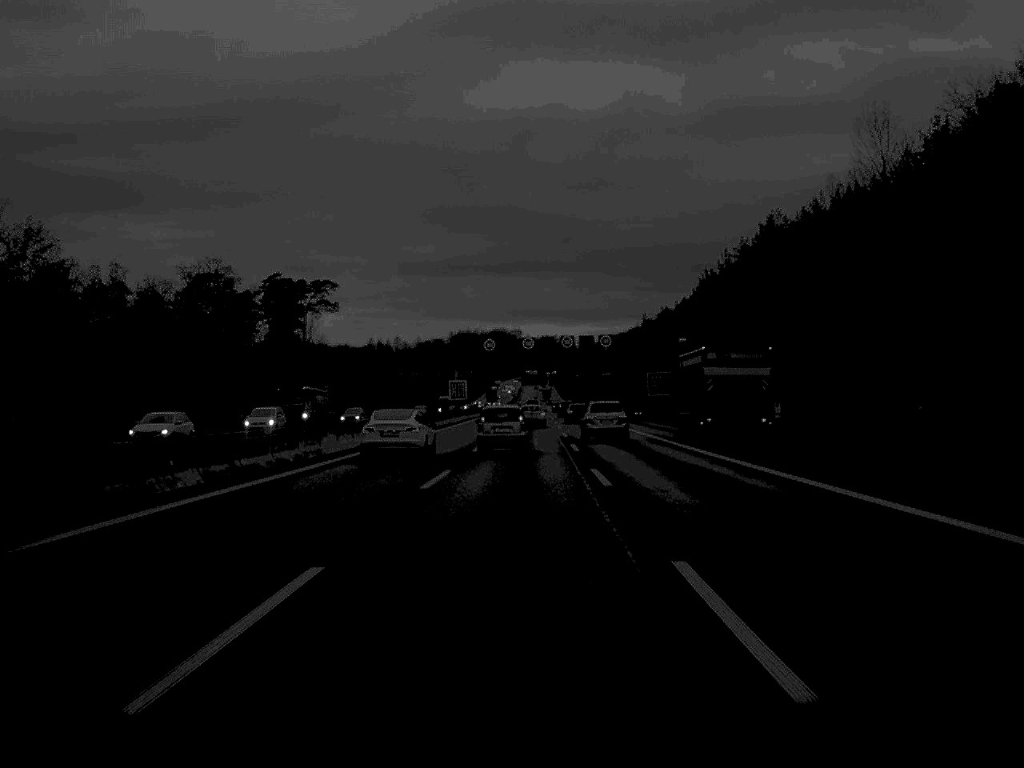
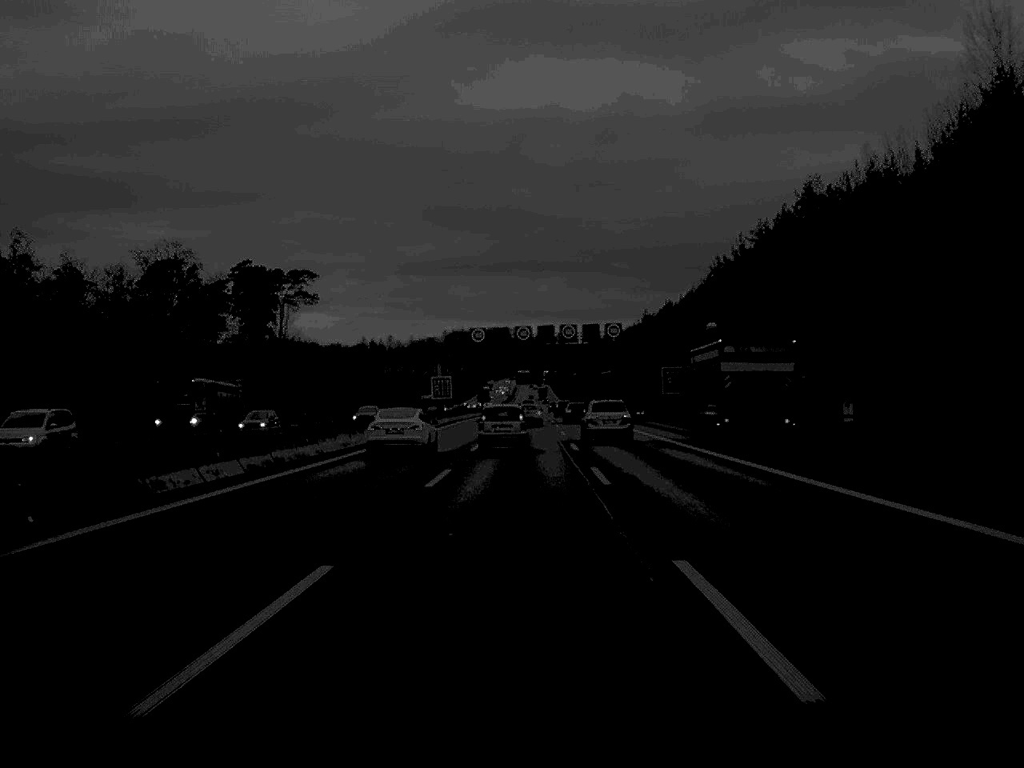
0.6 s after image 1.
(0.0, +17.7) m; 0°
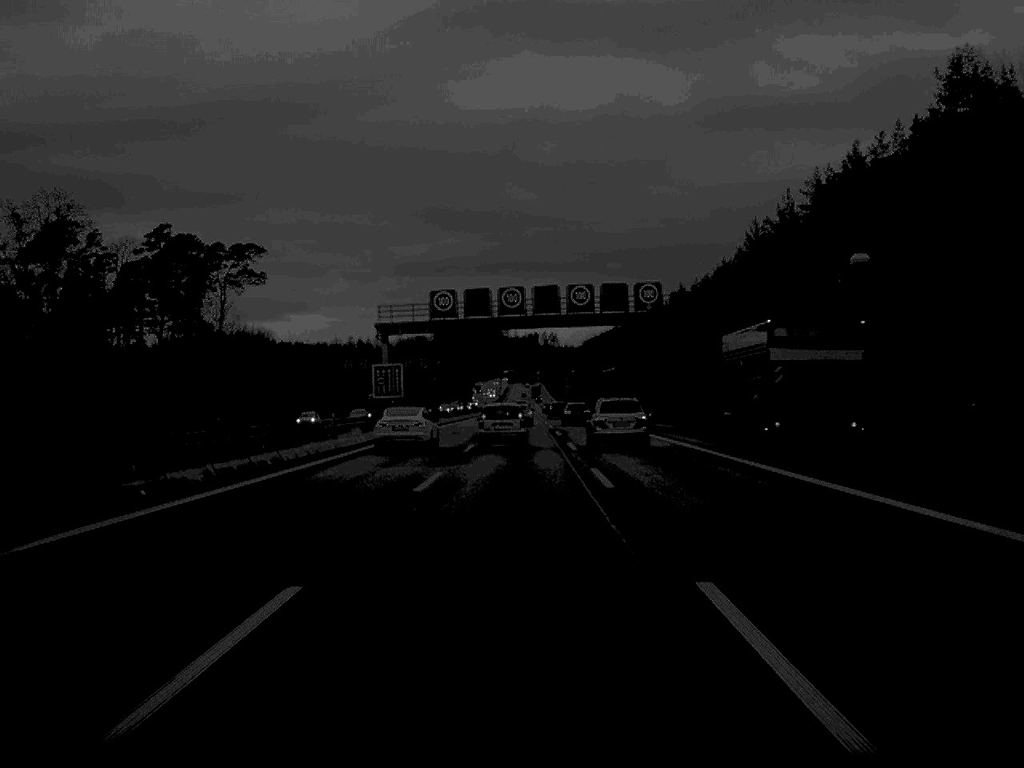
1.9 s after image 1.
(+0.1, +37.0) m; 0°
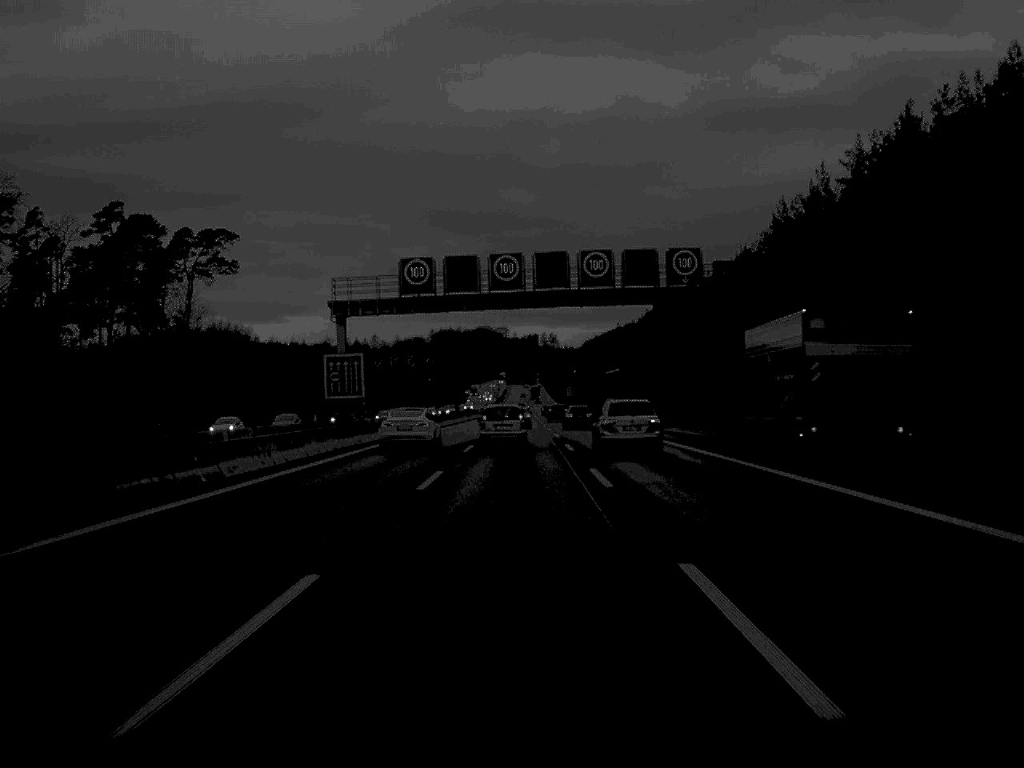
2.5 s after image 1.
(0.0, +16.9) m; 0°
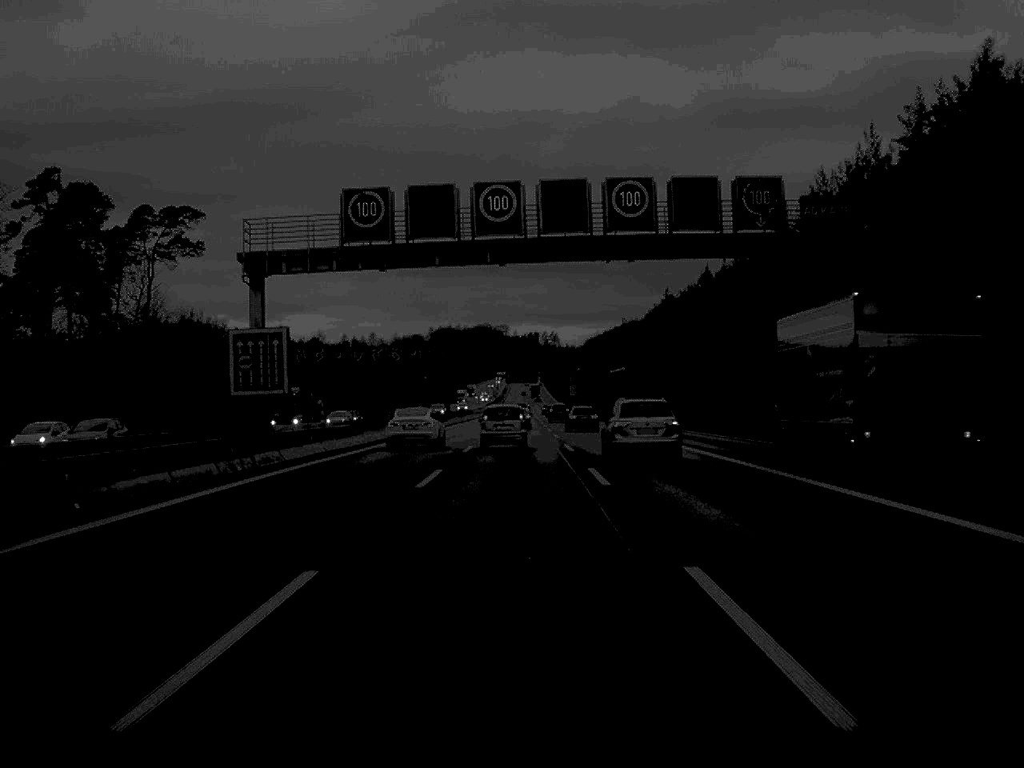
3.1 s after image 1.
(0.0, +17.7) m; 0°
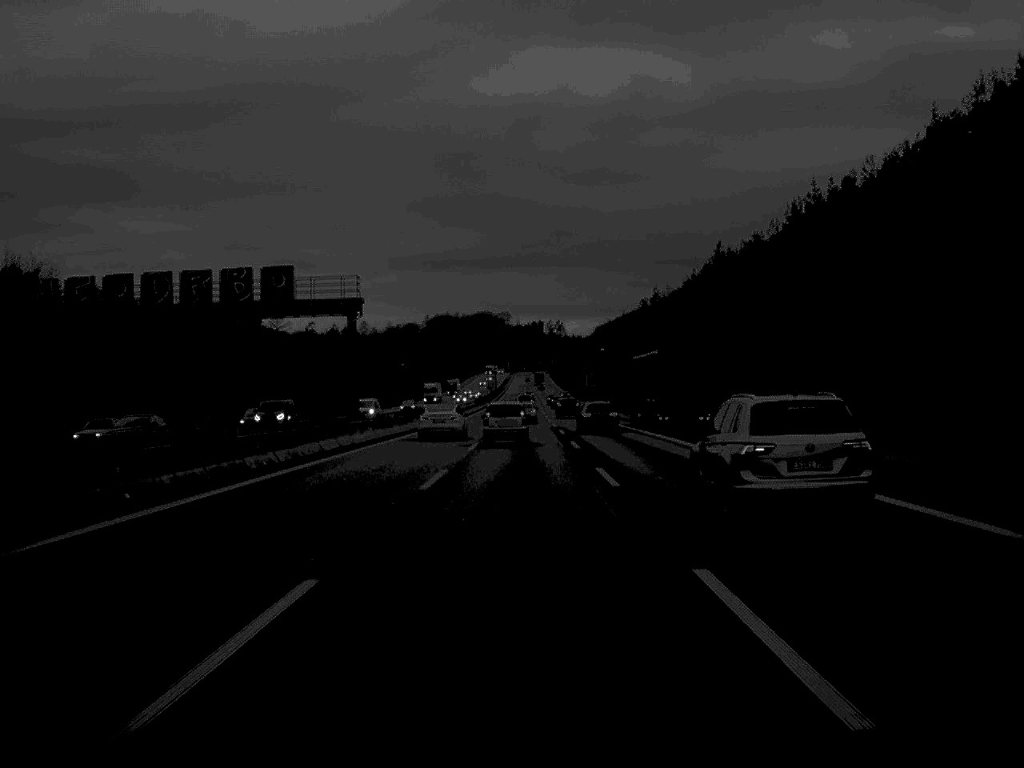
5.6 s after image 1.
(-0.1, +71.6) m; 0°
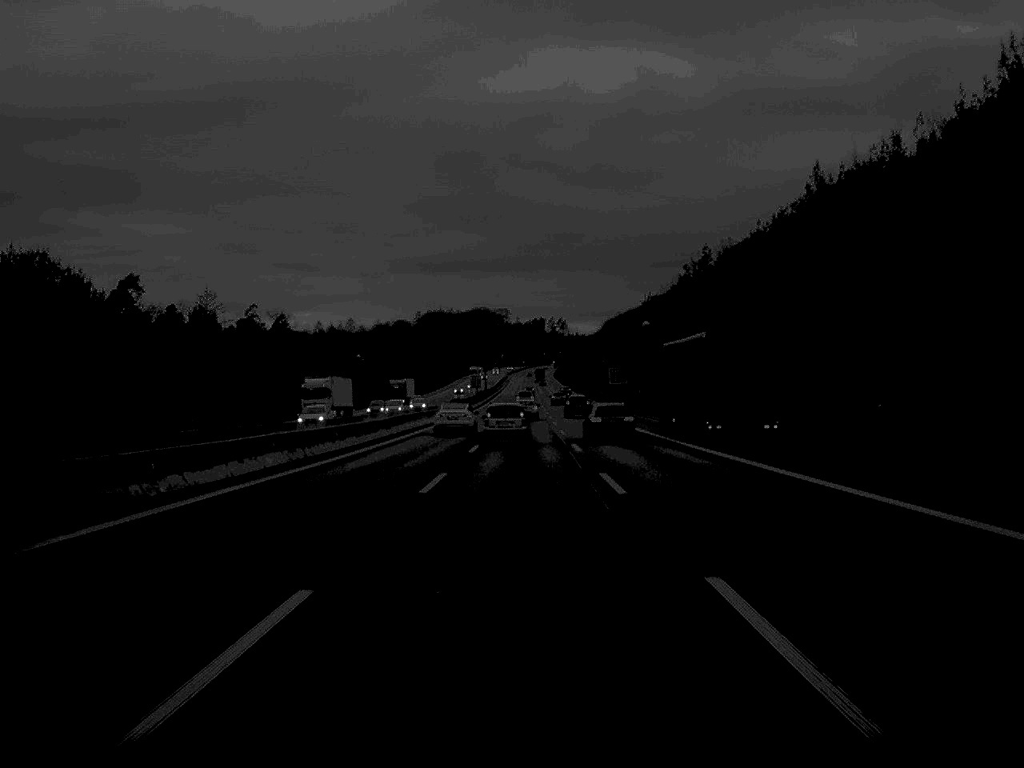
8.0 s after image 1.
(+0.1, +71.7) m; 0°
